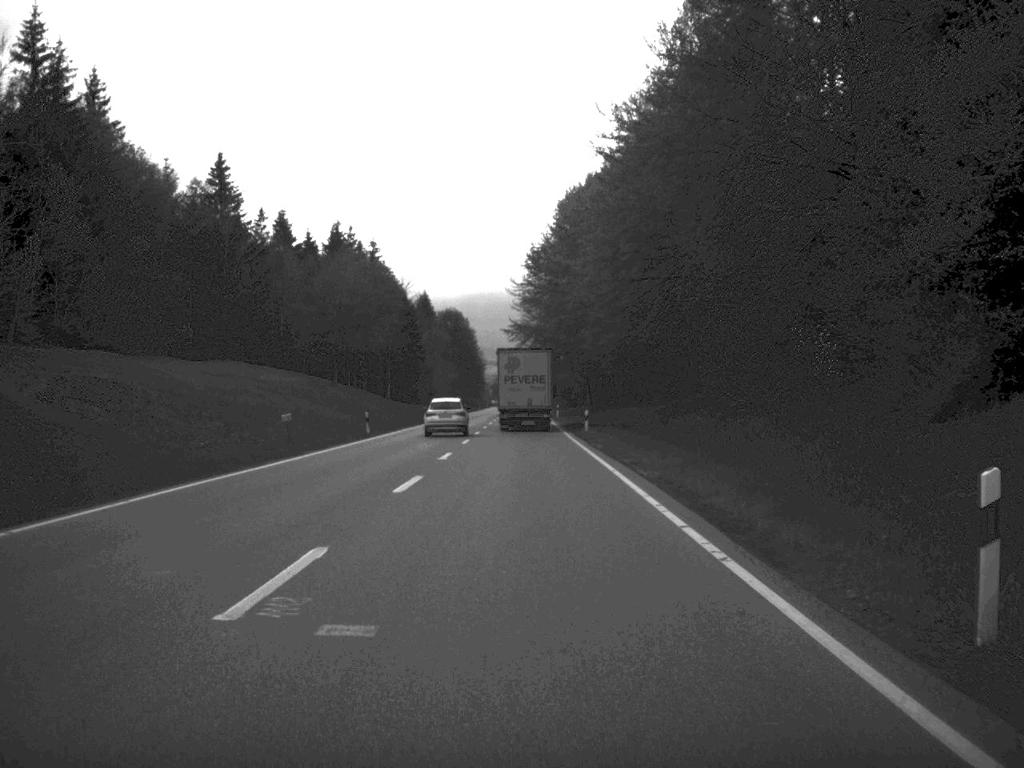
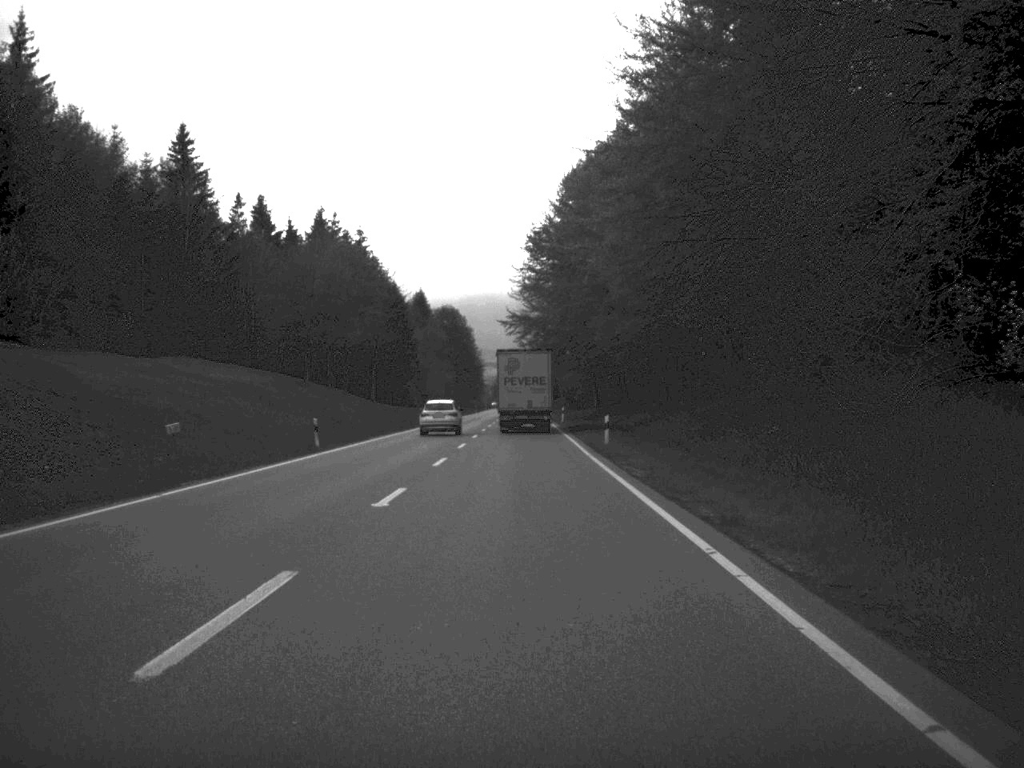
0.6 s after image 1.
(0.0, +14.1) m; 0°
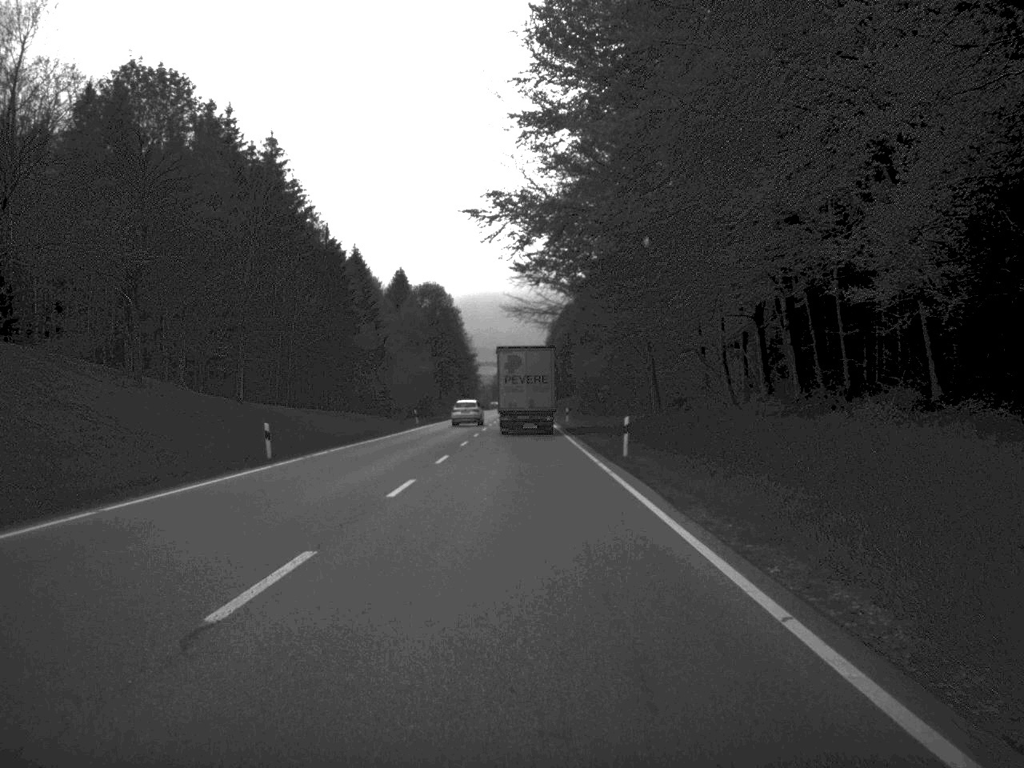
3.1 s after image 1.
(-0.1, +57.2) m; 0°
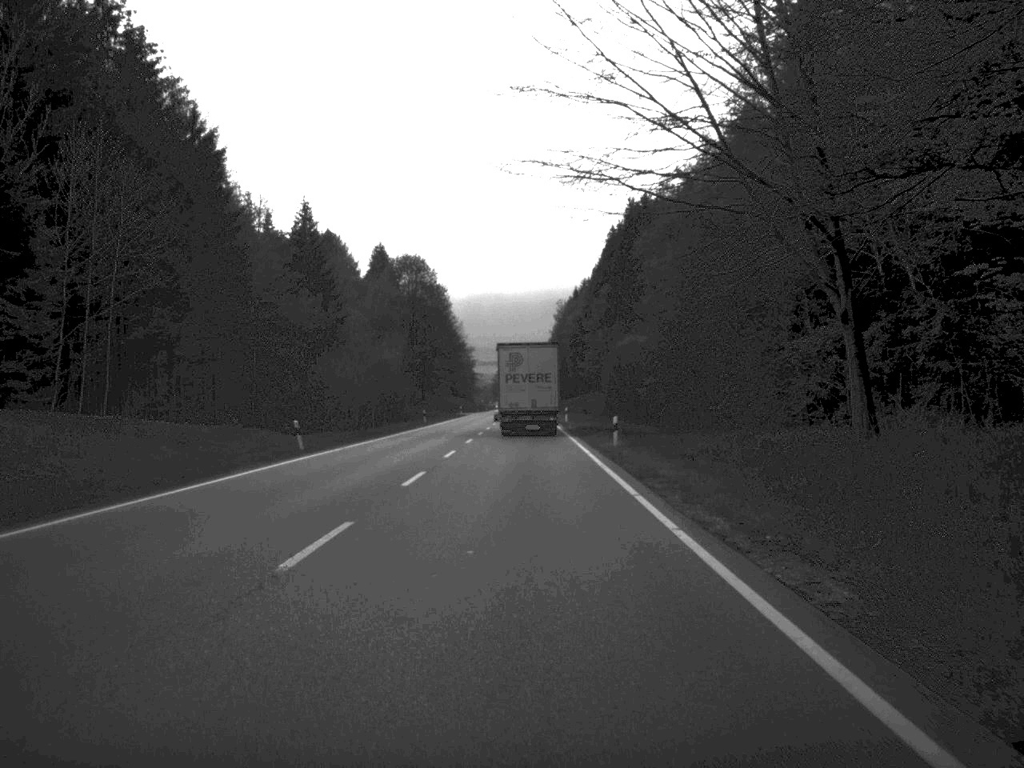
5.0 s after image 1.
(0.0, +44.3) m; 0°
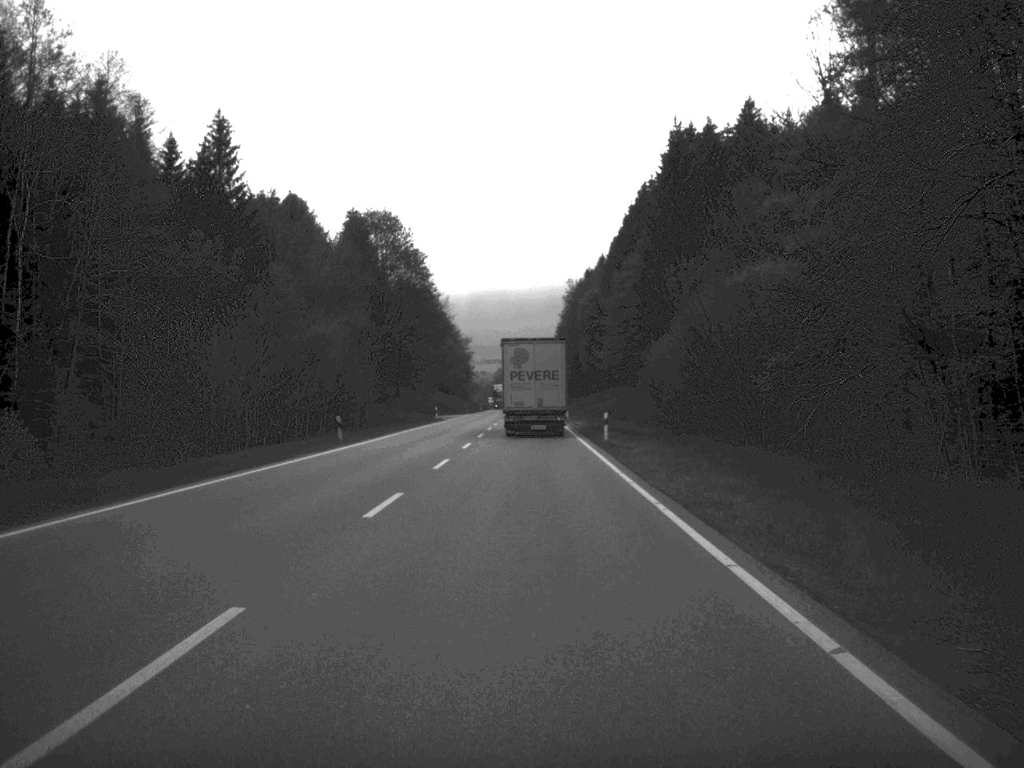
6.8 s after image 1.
(-0.1, +41.8) m; 0°
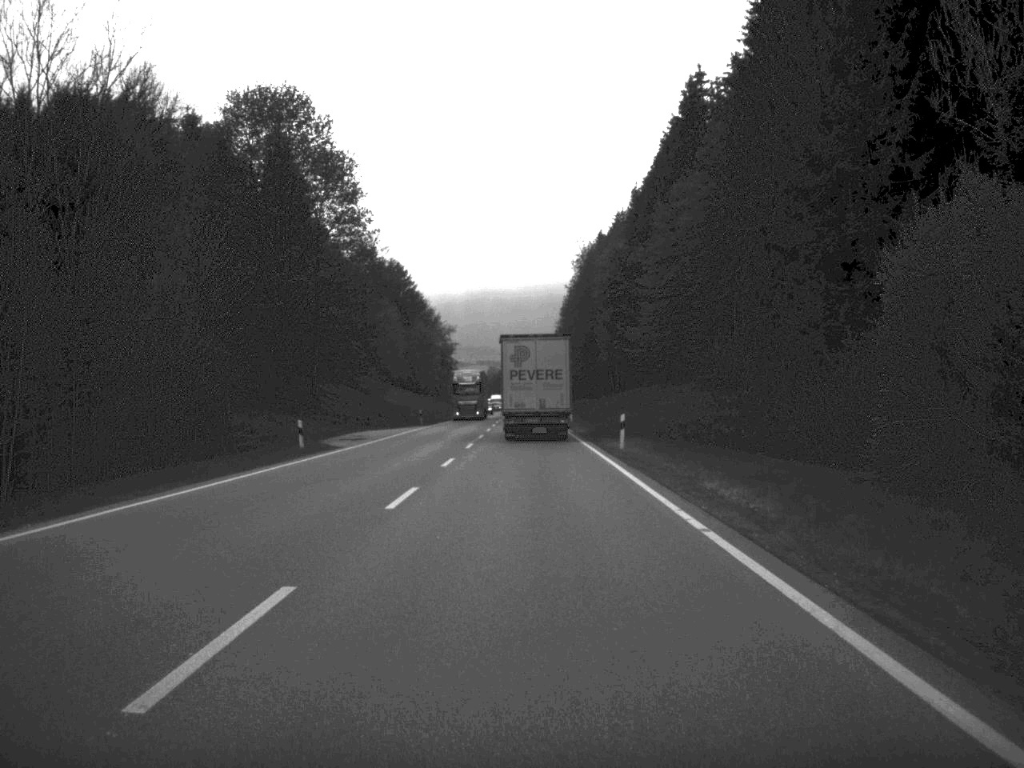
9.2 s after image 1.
(0.0, +57.5) m; 0°
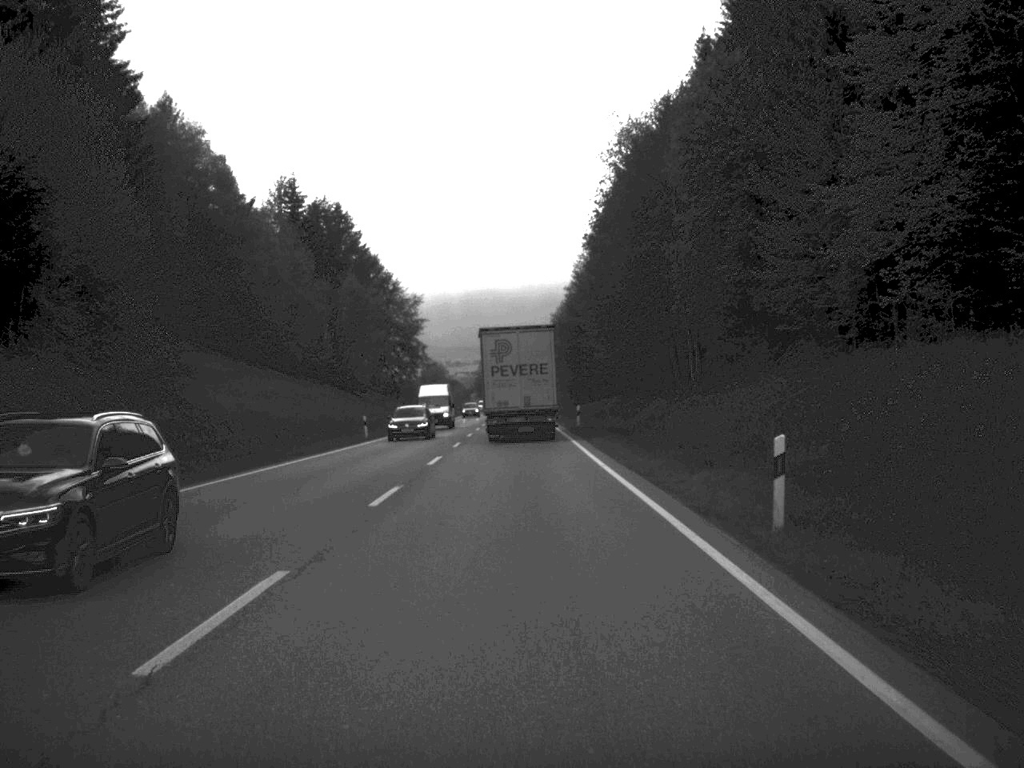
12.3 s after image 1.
(0.0, +69.9) m; 0°
